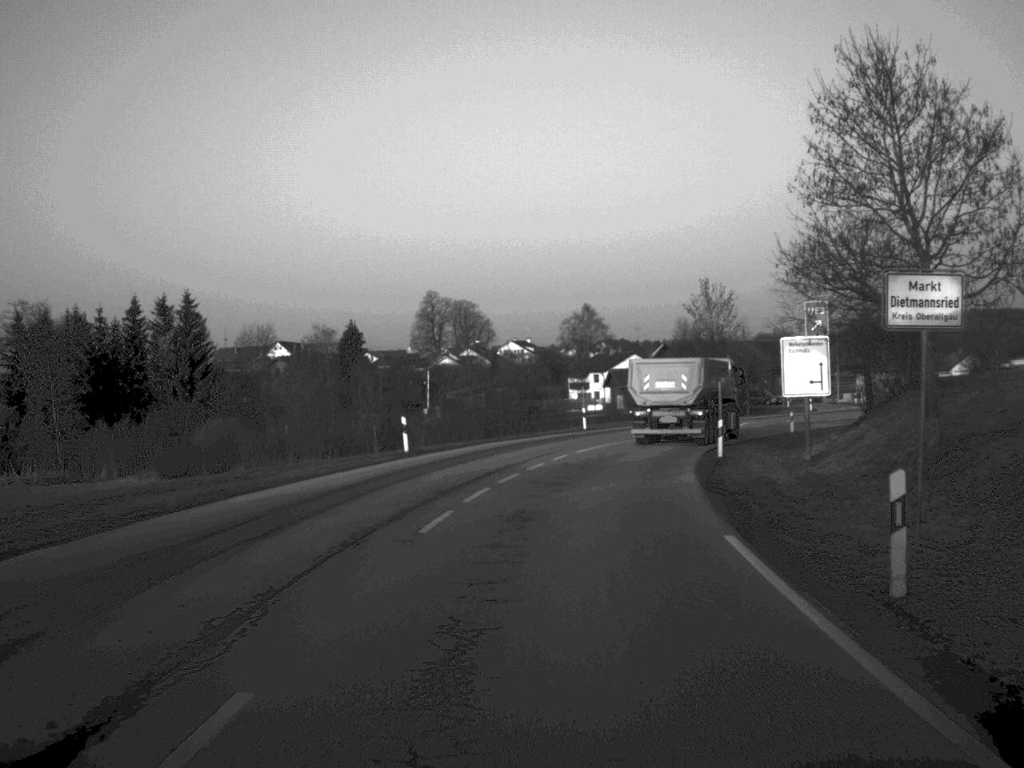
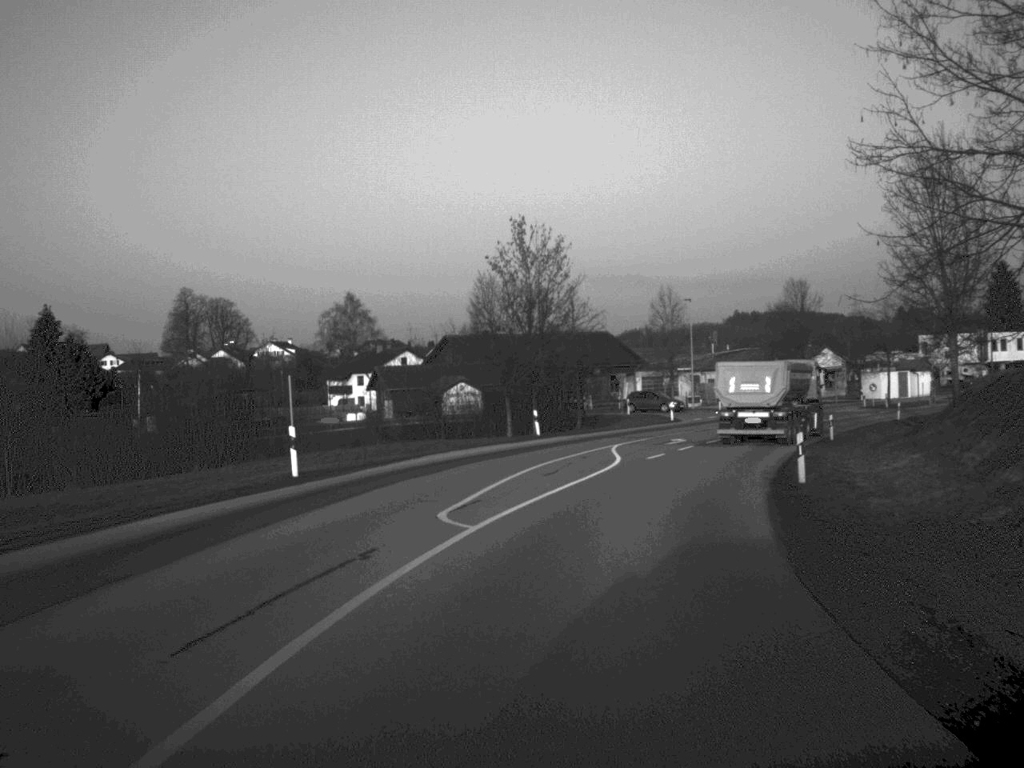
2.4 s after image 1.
(+2.7, +35.1) m; +10°
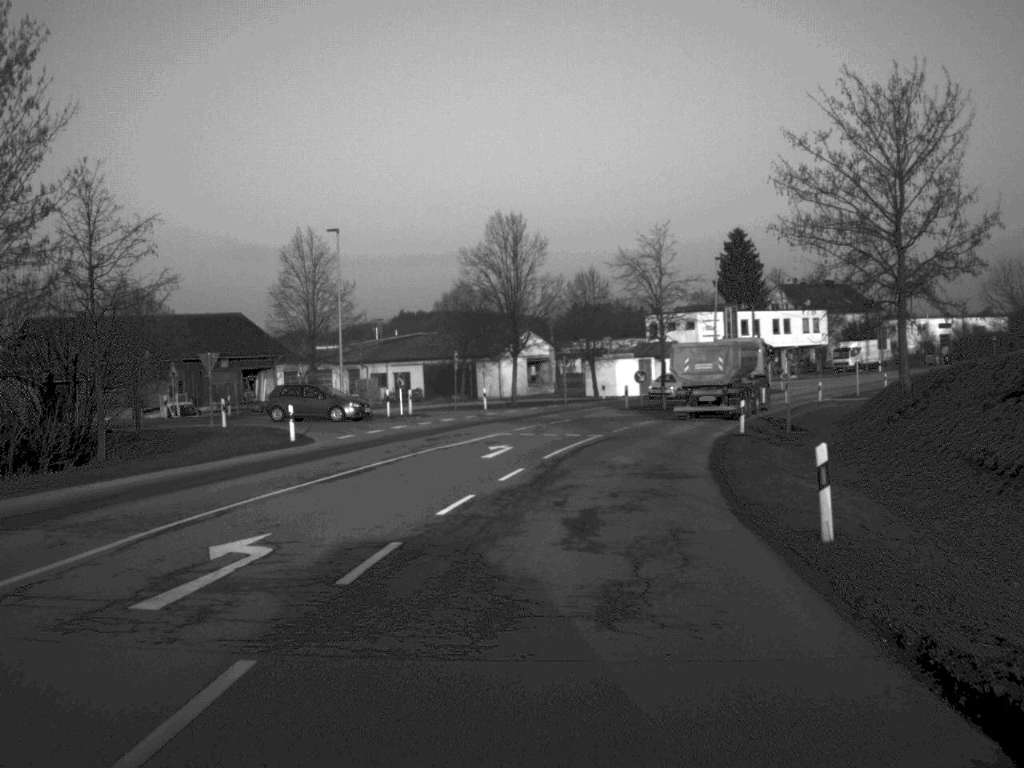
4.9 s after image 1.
(+5.0, +36.2) m; +15°
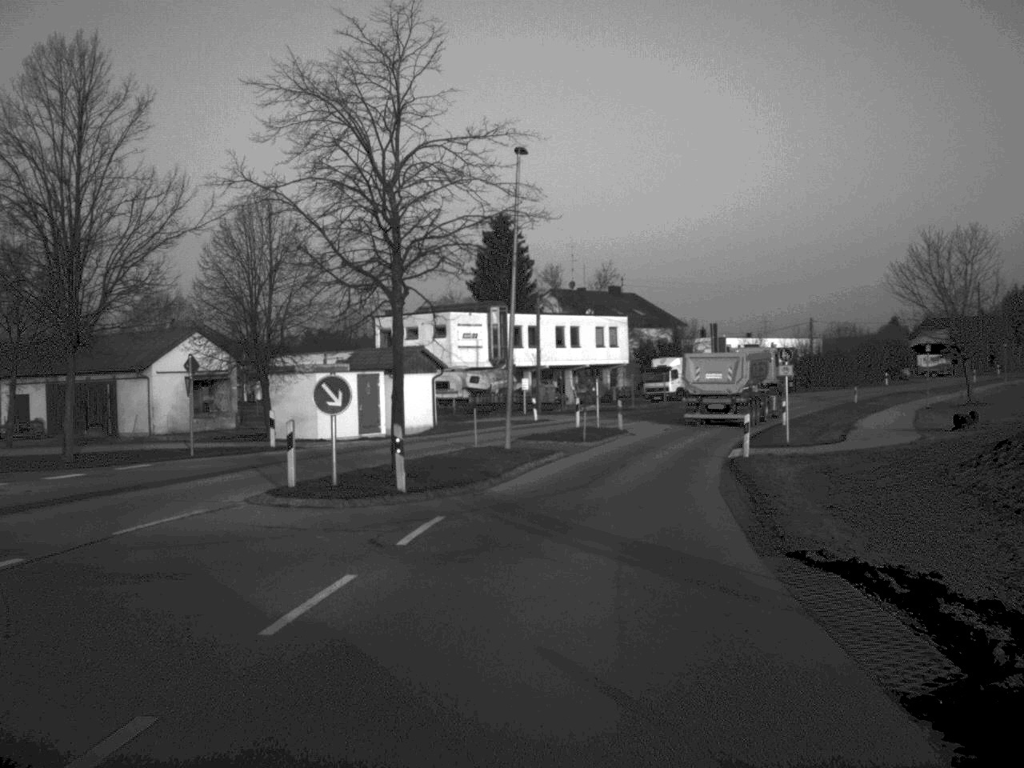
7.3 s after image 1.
(+3.8, +37.1) m; +12°
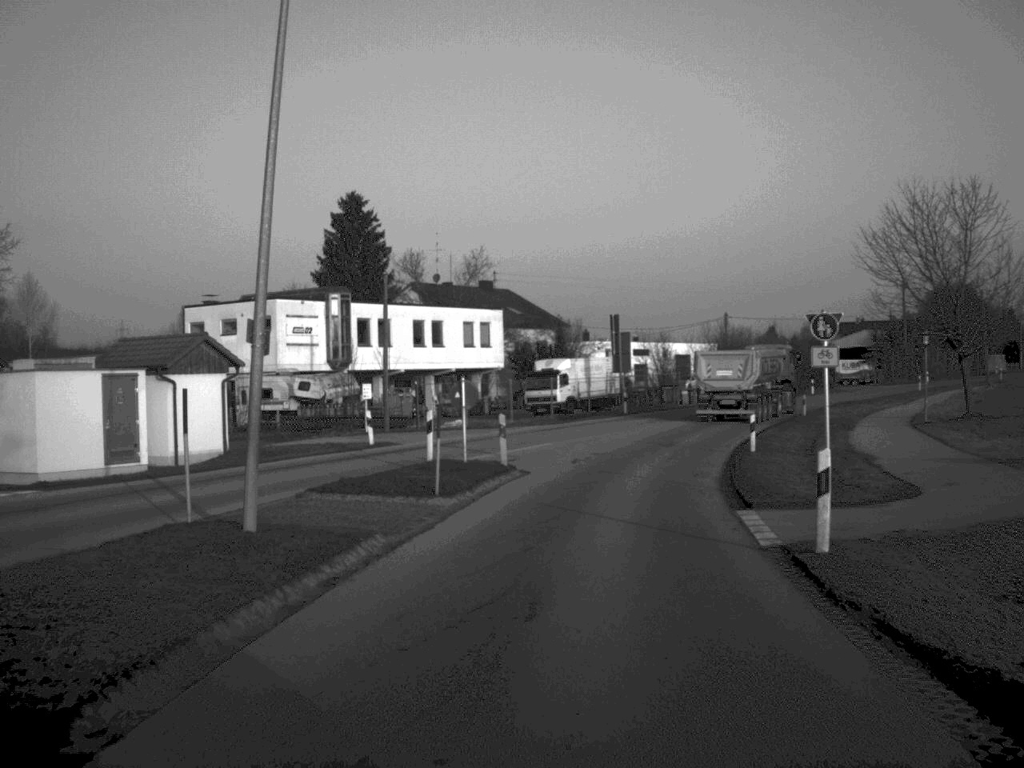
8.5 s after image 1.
(+0.9, +18.1) m; +6°
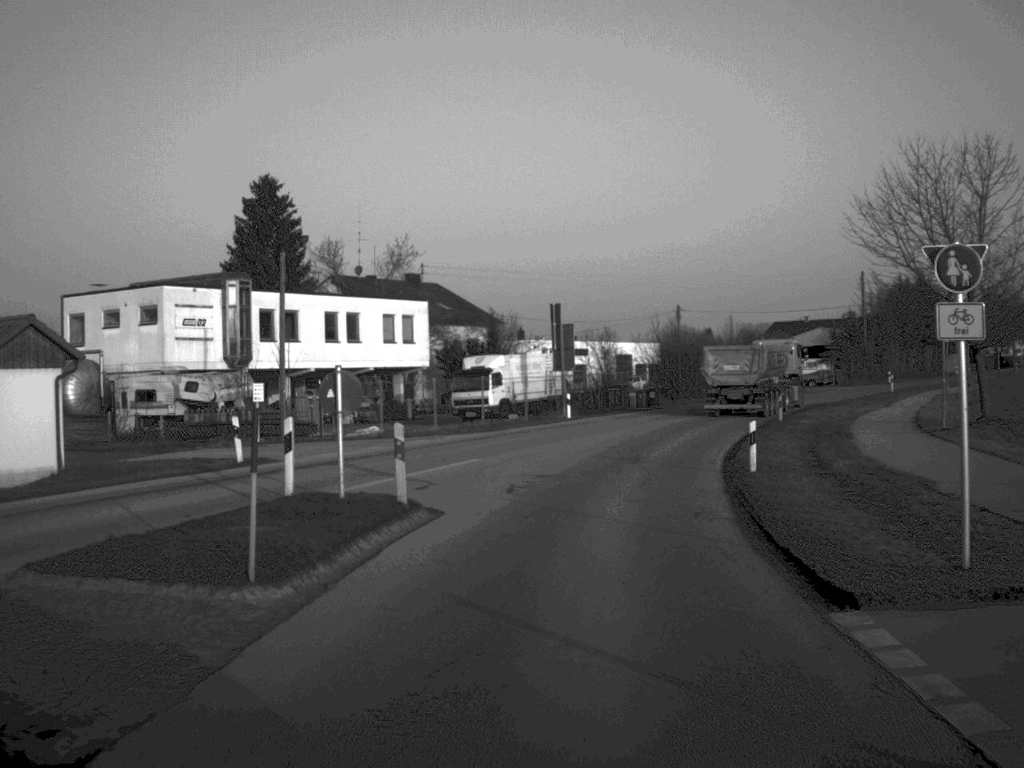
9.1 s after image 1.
(+0.2, +8.9) m; +3°
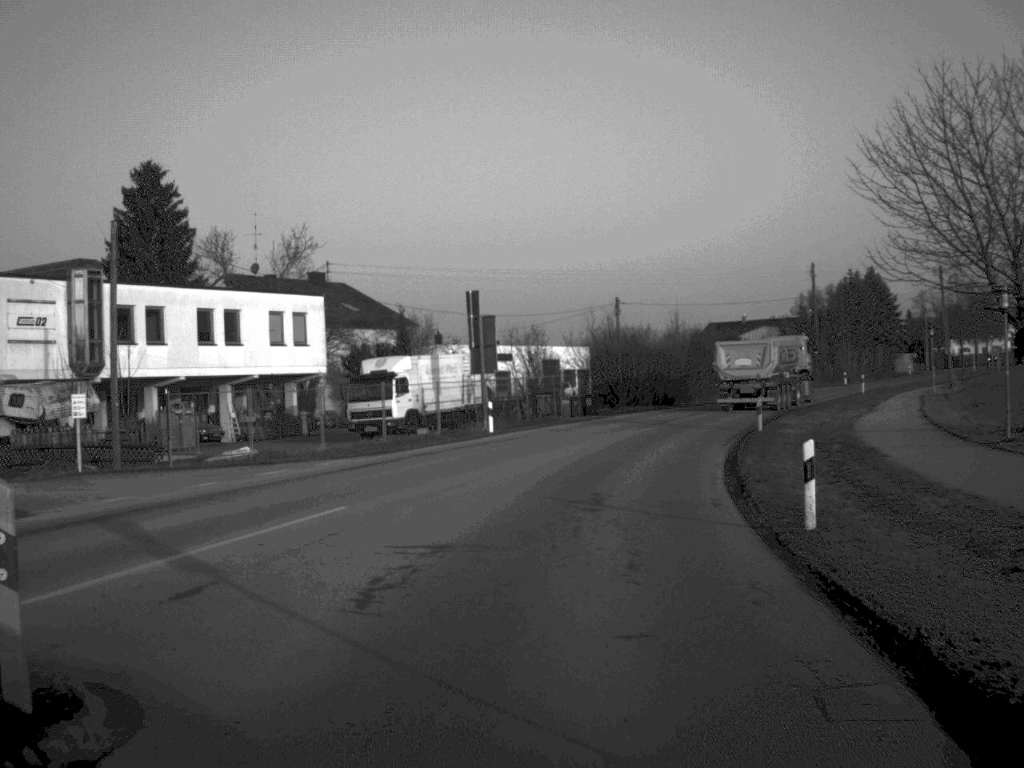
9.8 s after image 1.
(+0.3, +10.6) m; +3°
